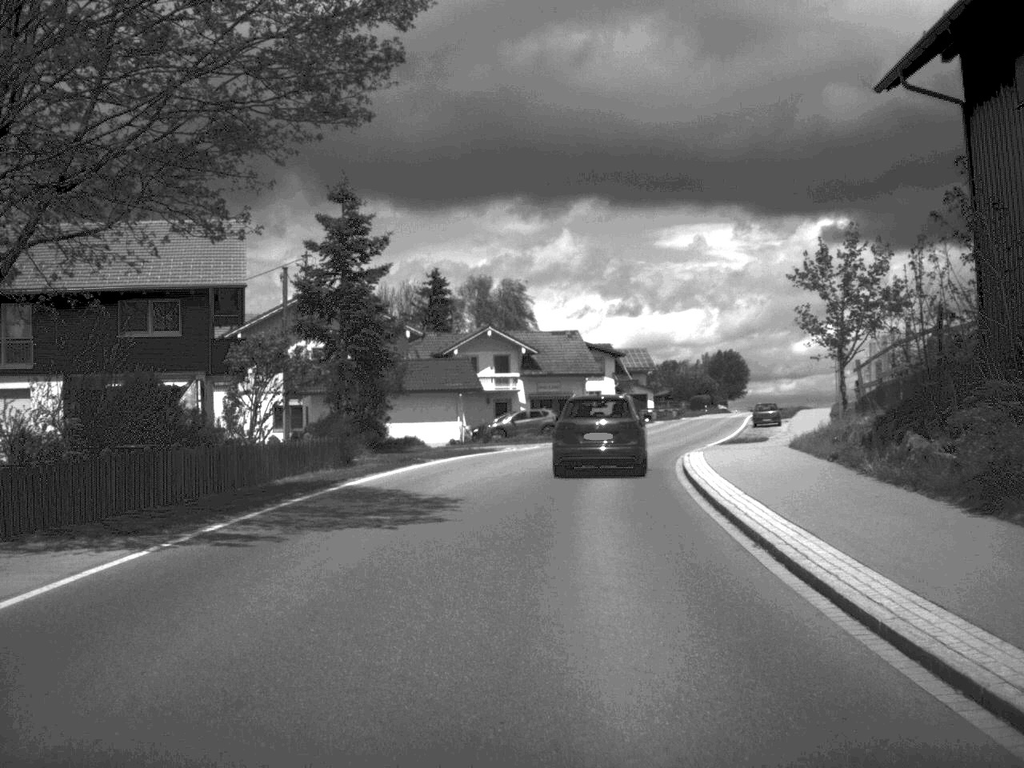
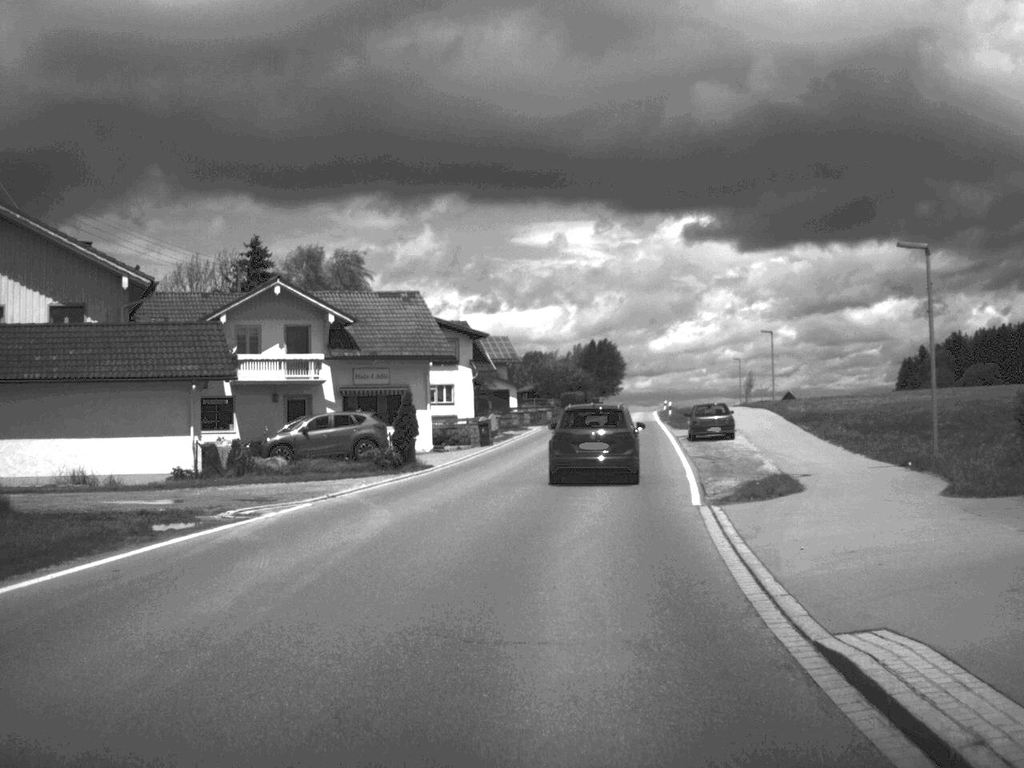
(+1.5, +26.7) m; +6°
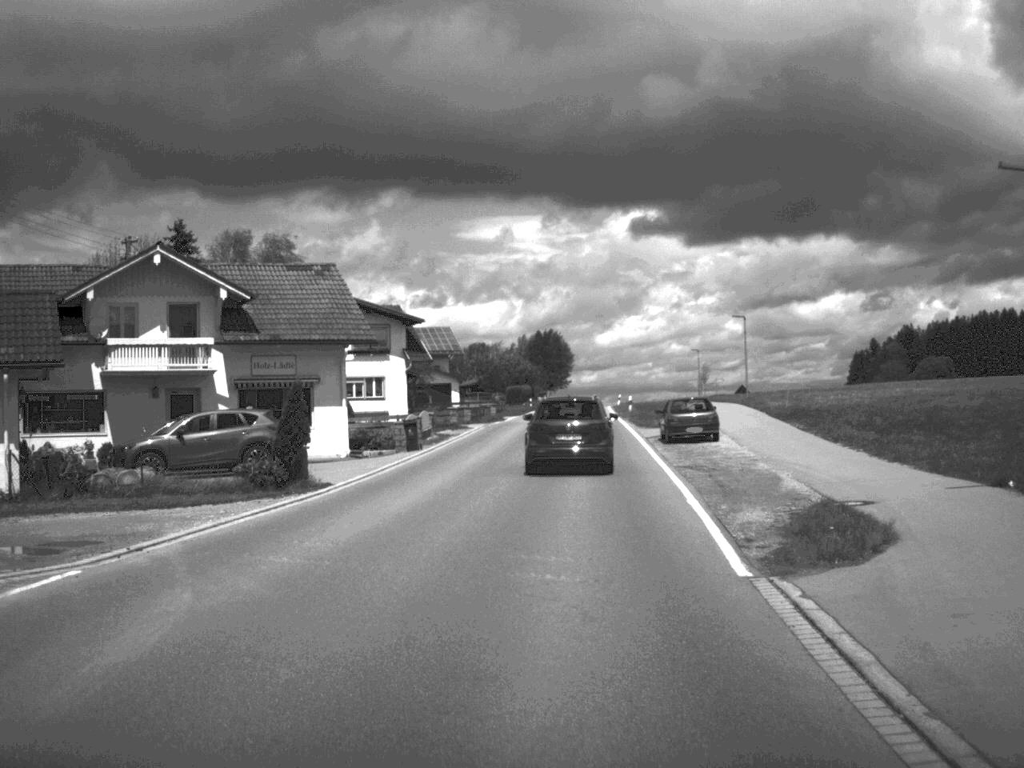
(+0.2, +8.7) m; +2°
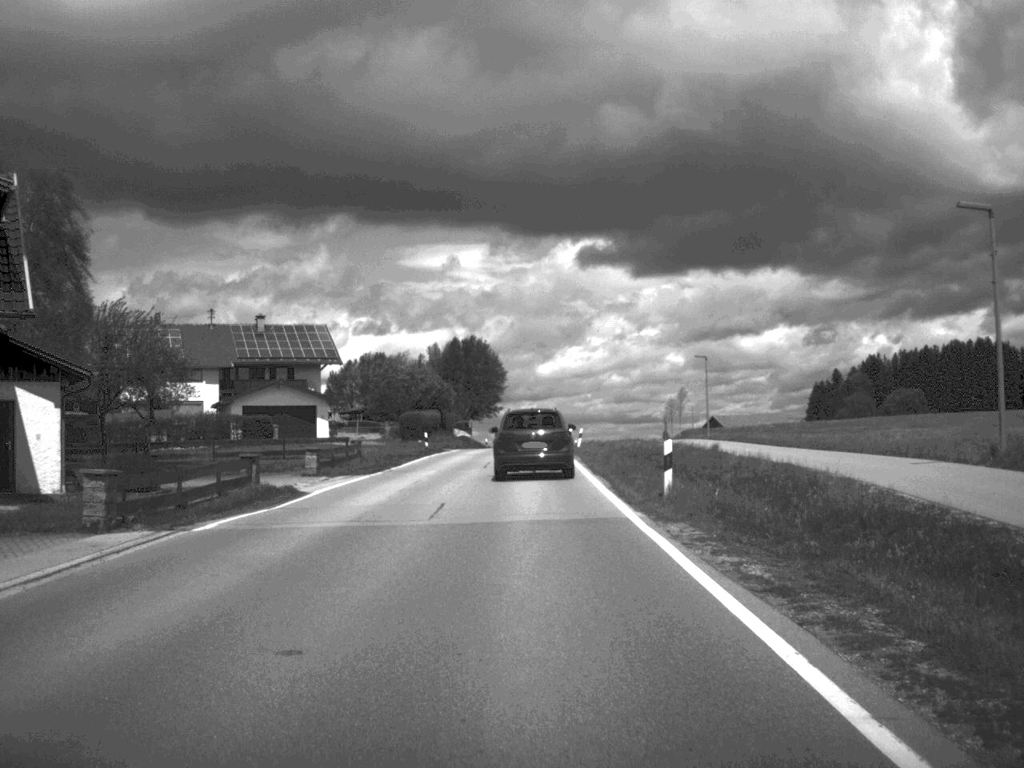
(+1.9, +44.9) m; +2°
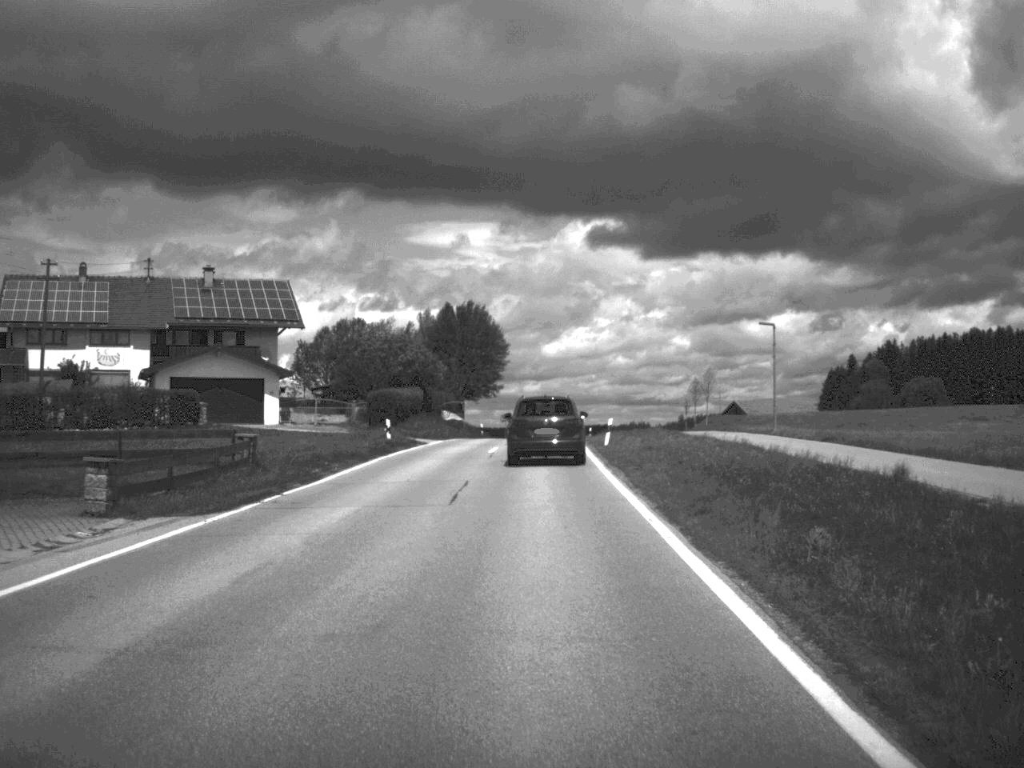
(-0.1, +18.2) m; 0°
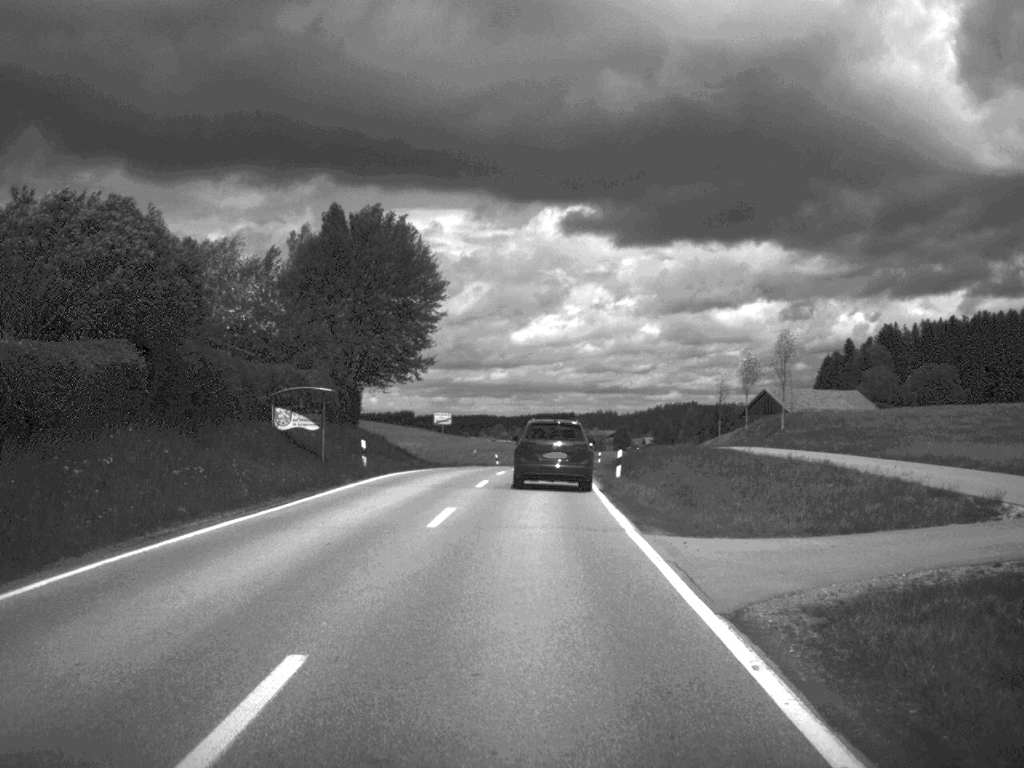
(+0.5, +49.1) m; +1°
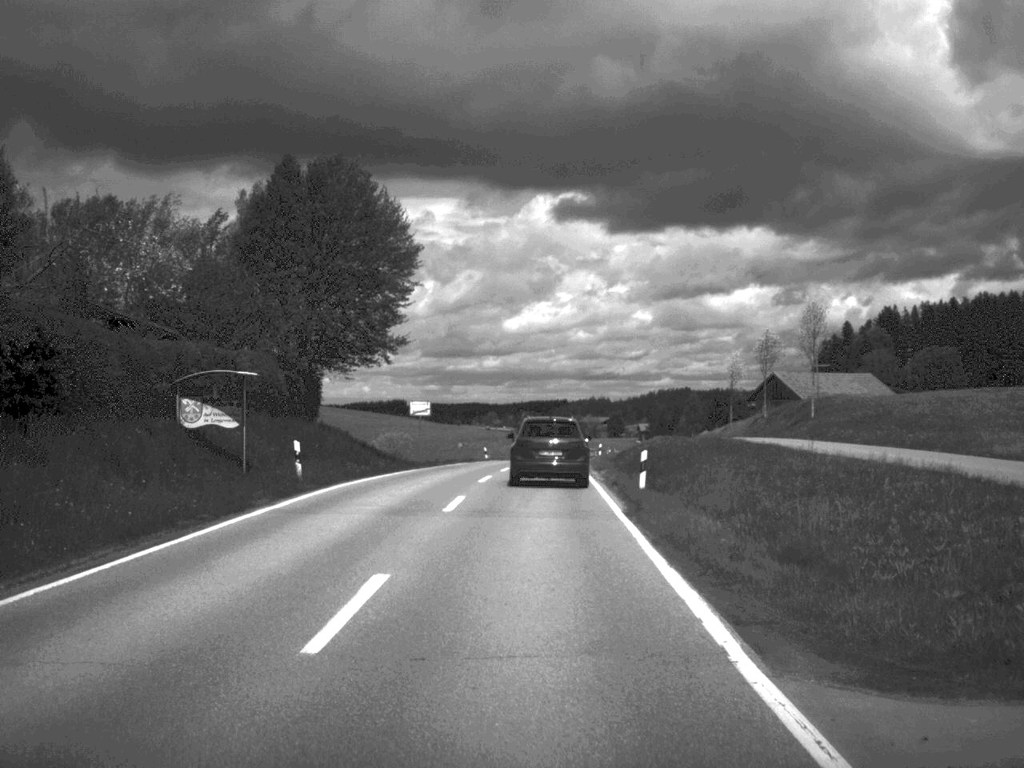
(0.0, +9.5) m; 0°
